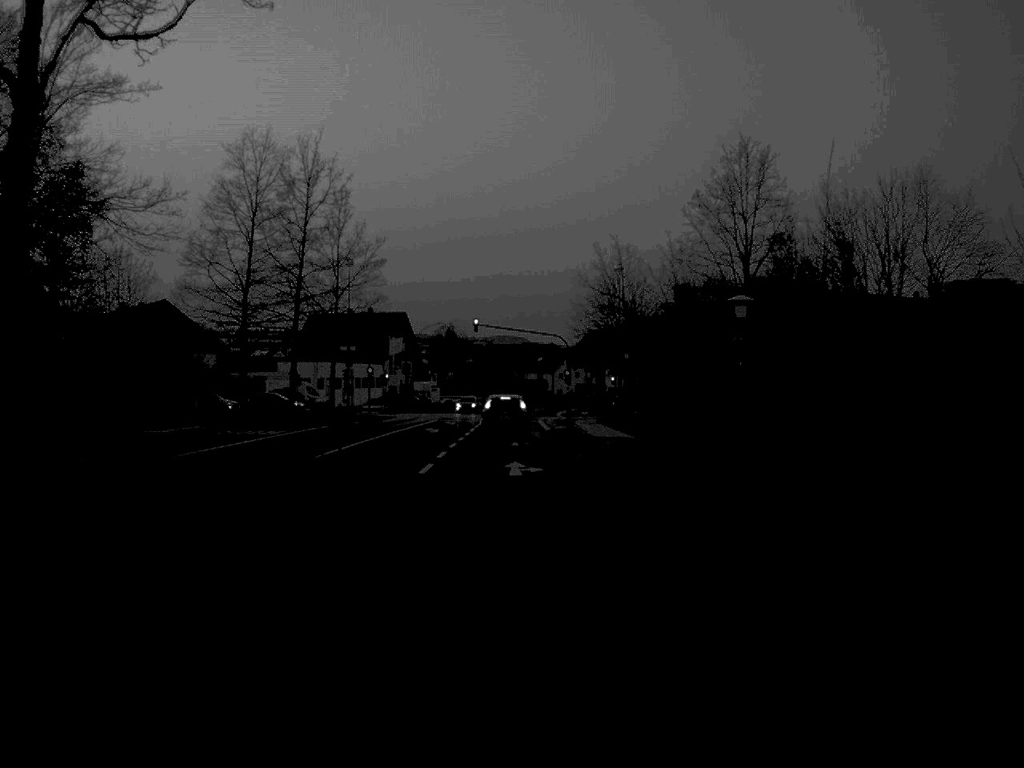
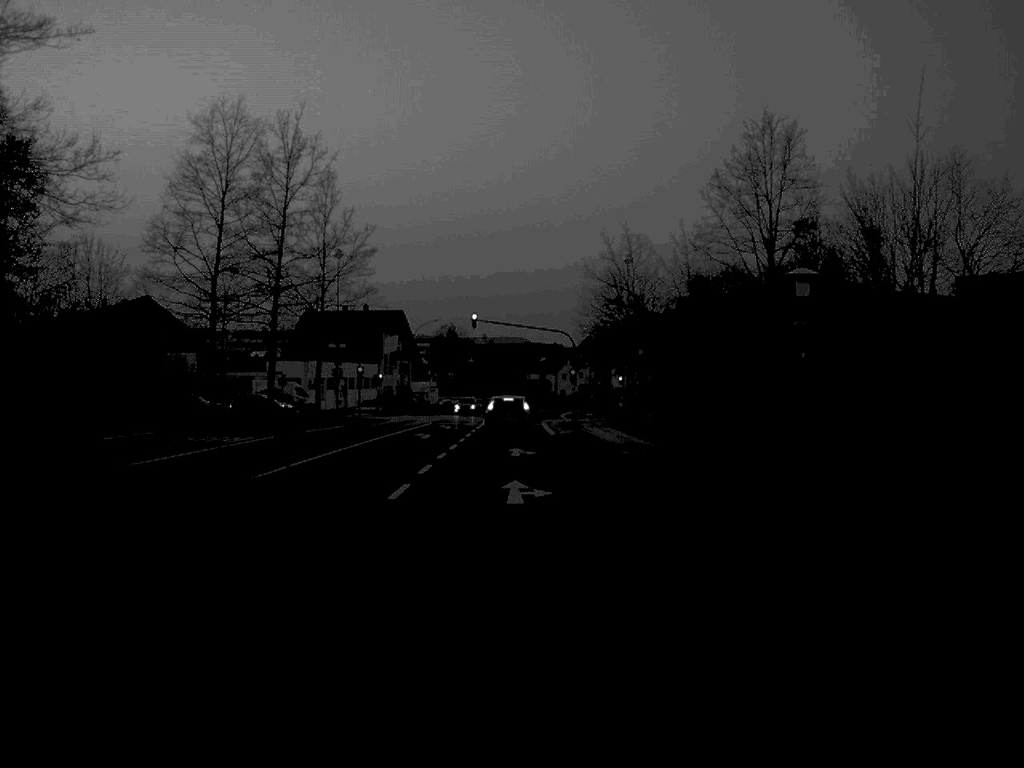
(0.0, +6.2) m; 0°
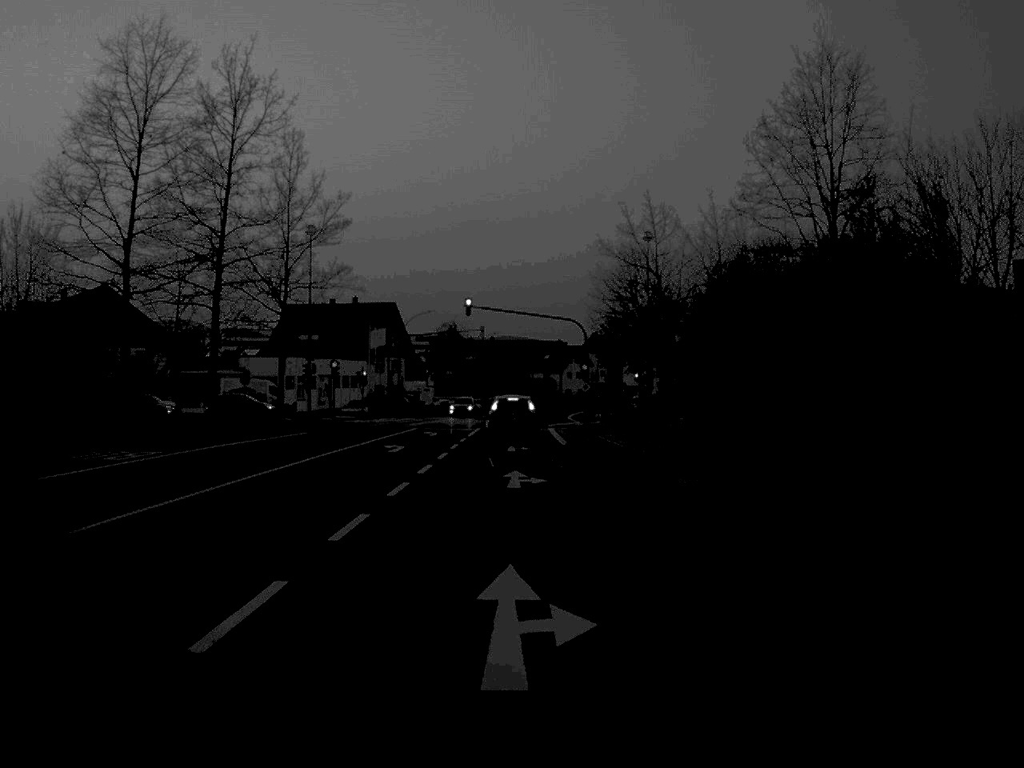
(0.0, +11.9) m; 0°
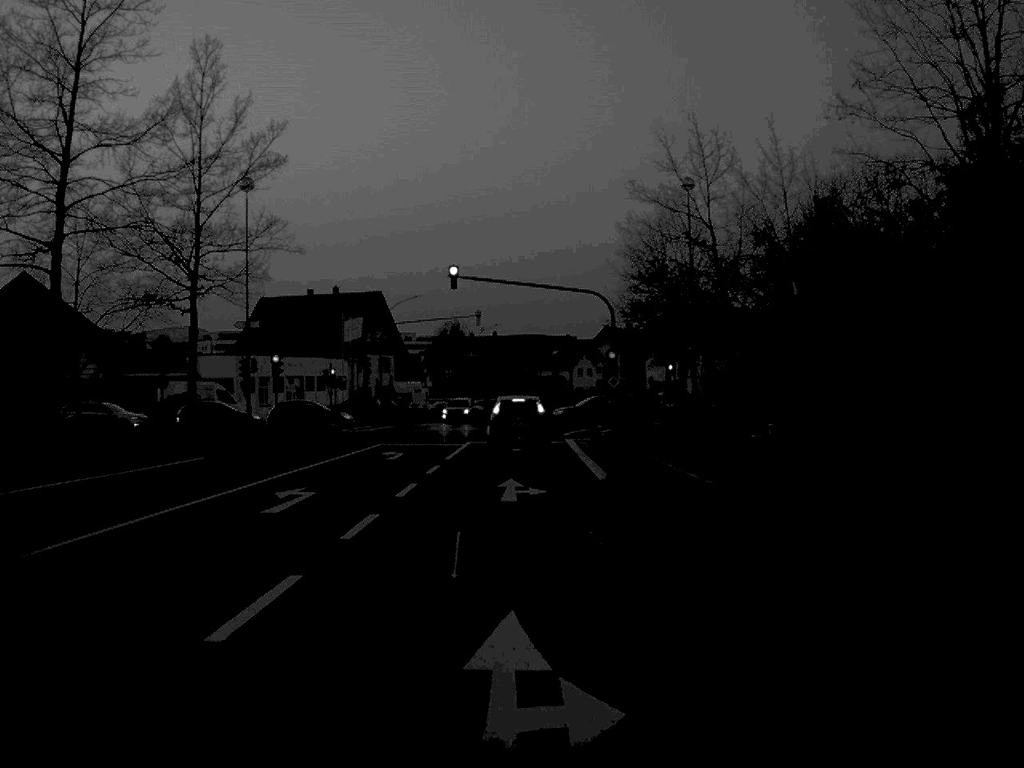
(0.0, +17.3) m; 0°
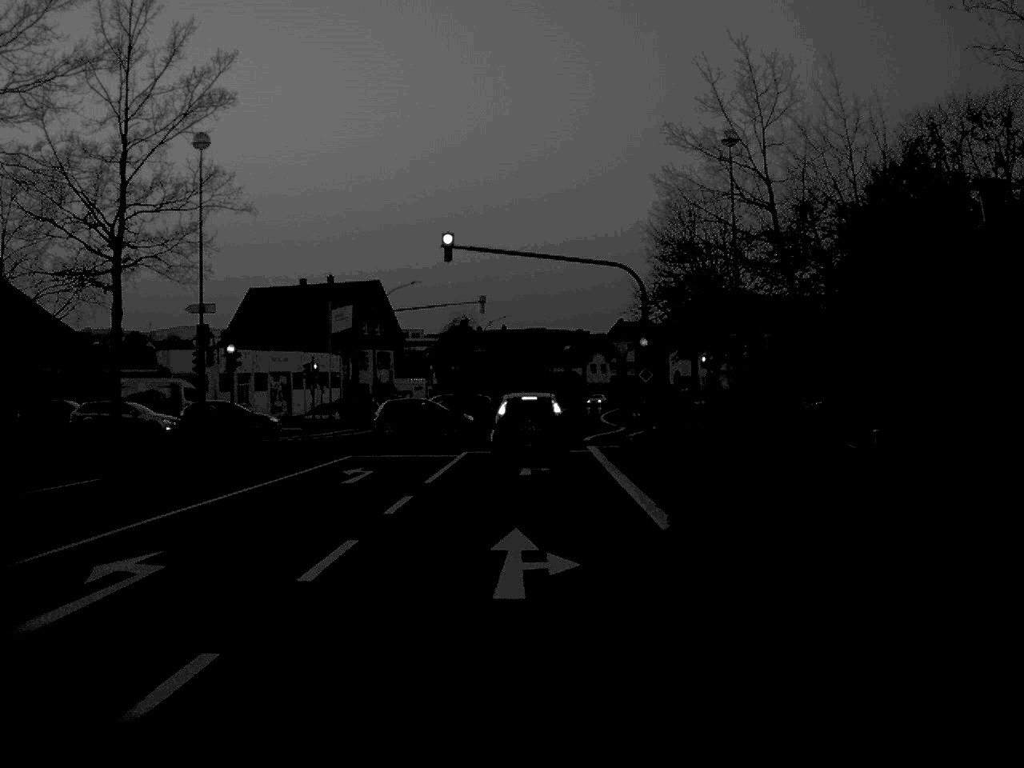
(0.0, +9.3) m; 0°
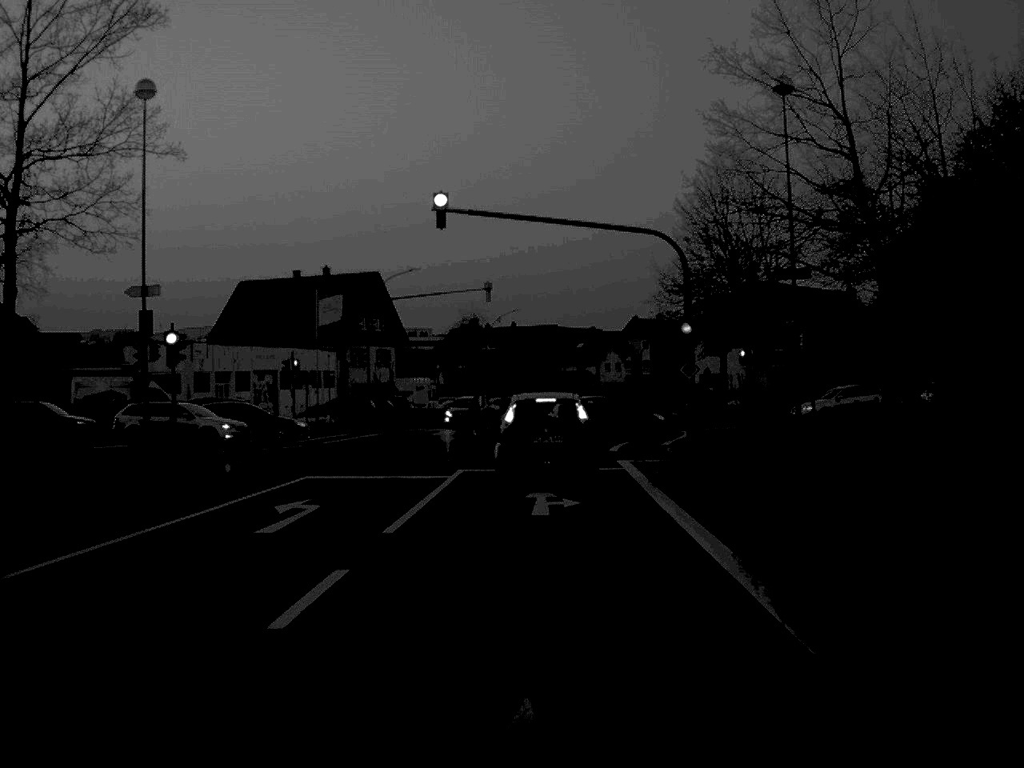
(0.0, +8.2) m; 0°
